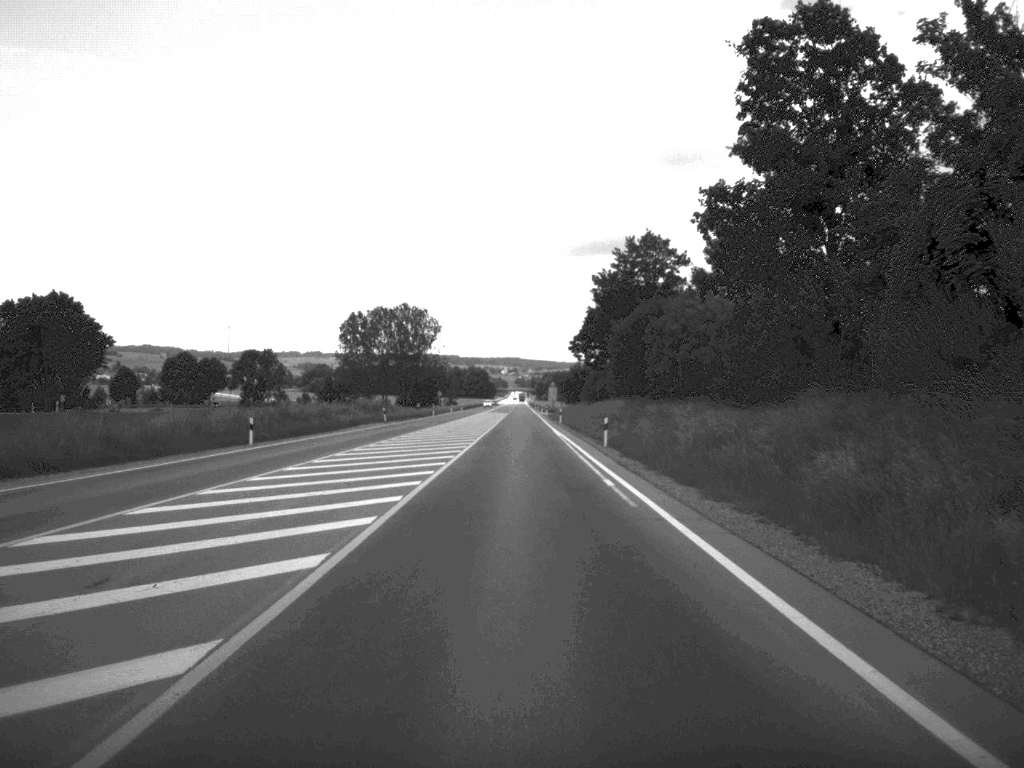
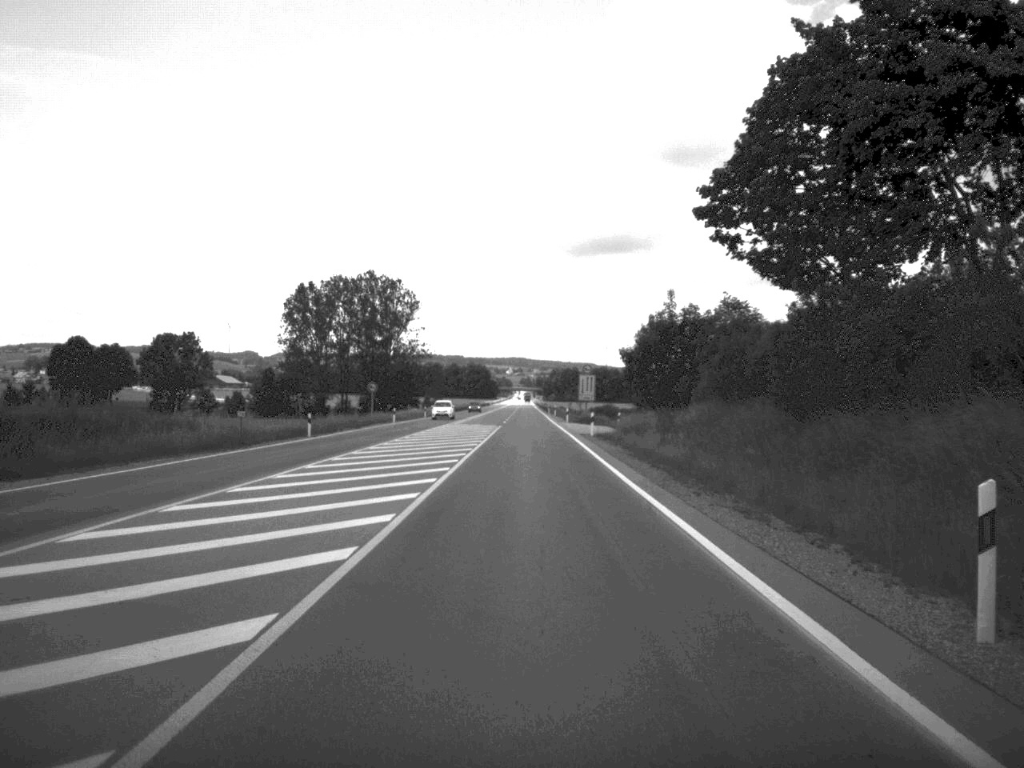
(-0.5, +88.1) m; -1°
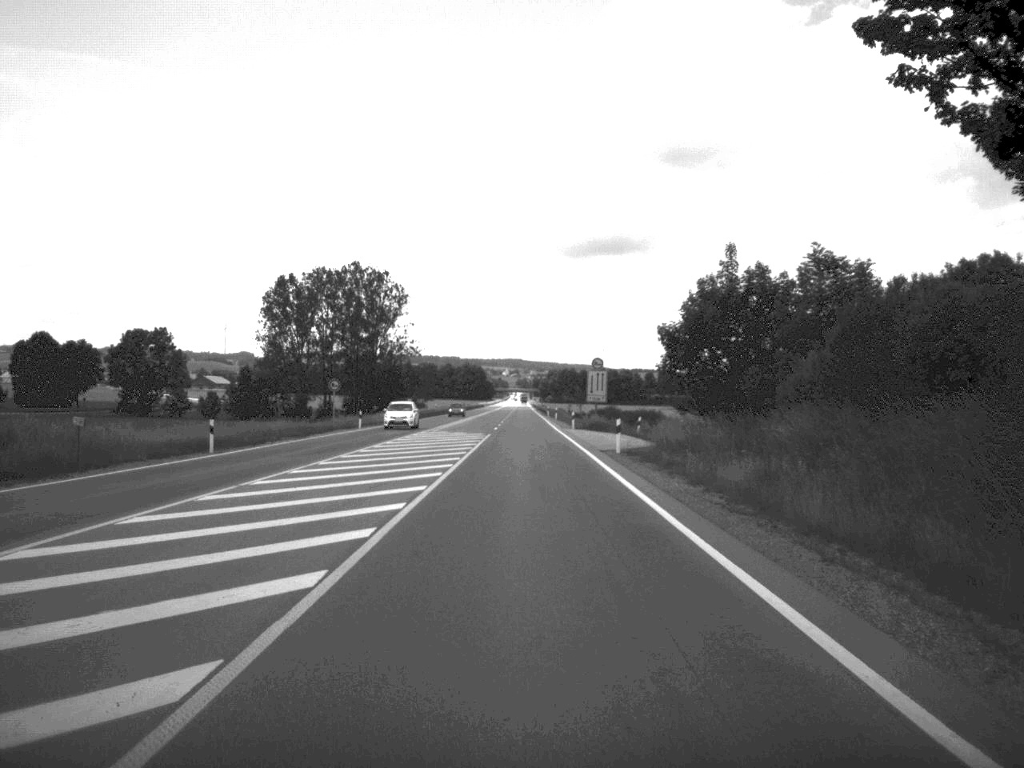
(0.0, +18.1) m; 0°
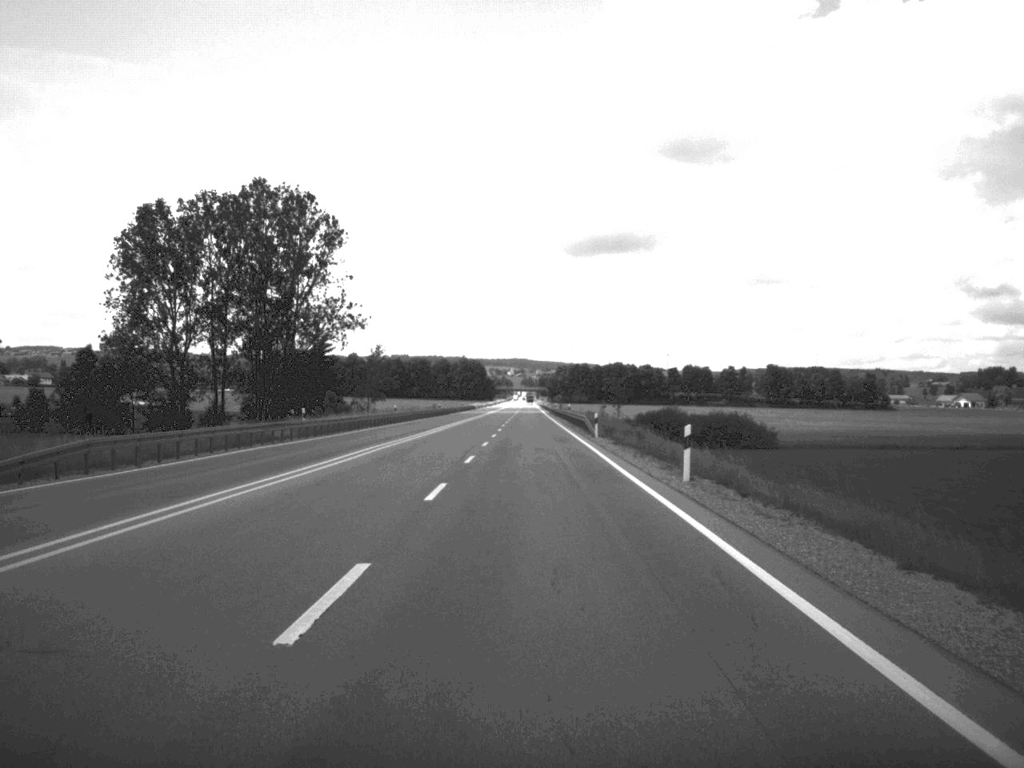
(-0.4, +91.0) m; -1°
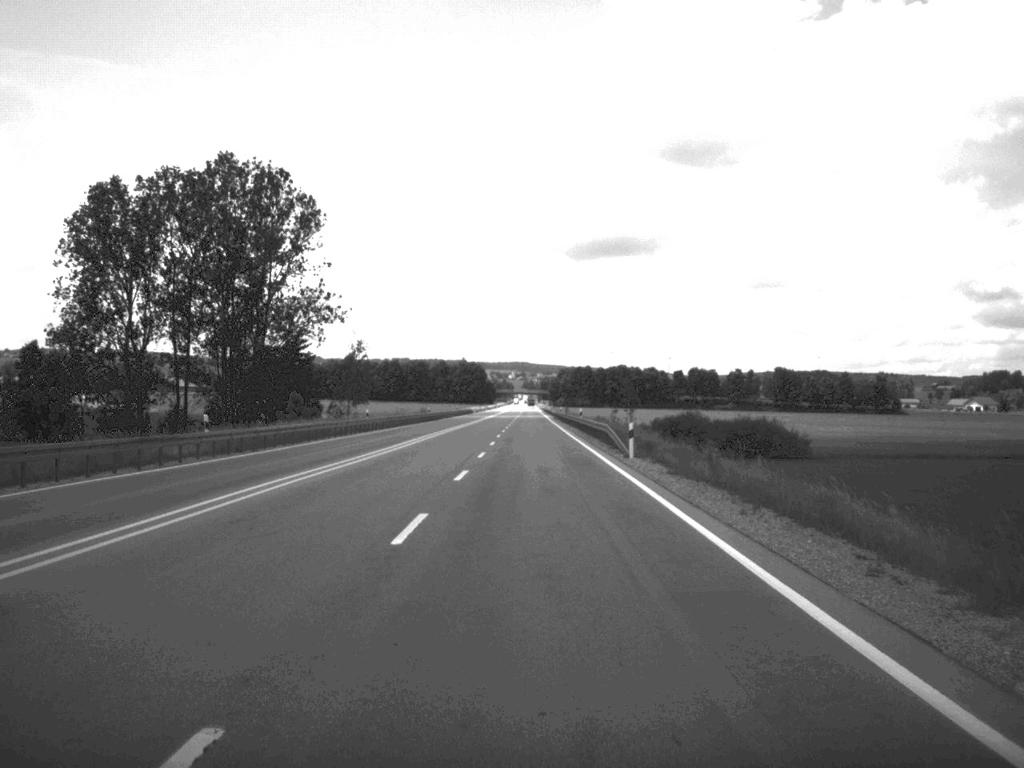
(0.0, +17.8) m; 0°
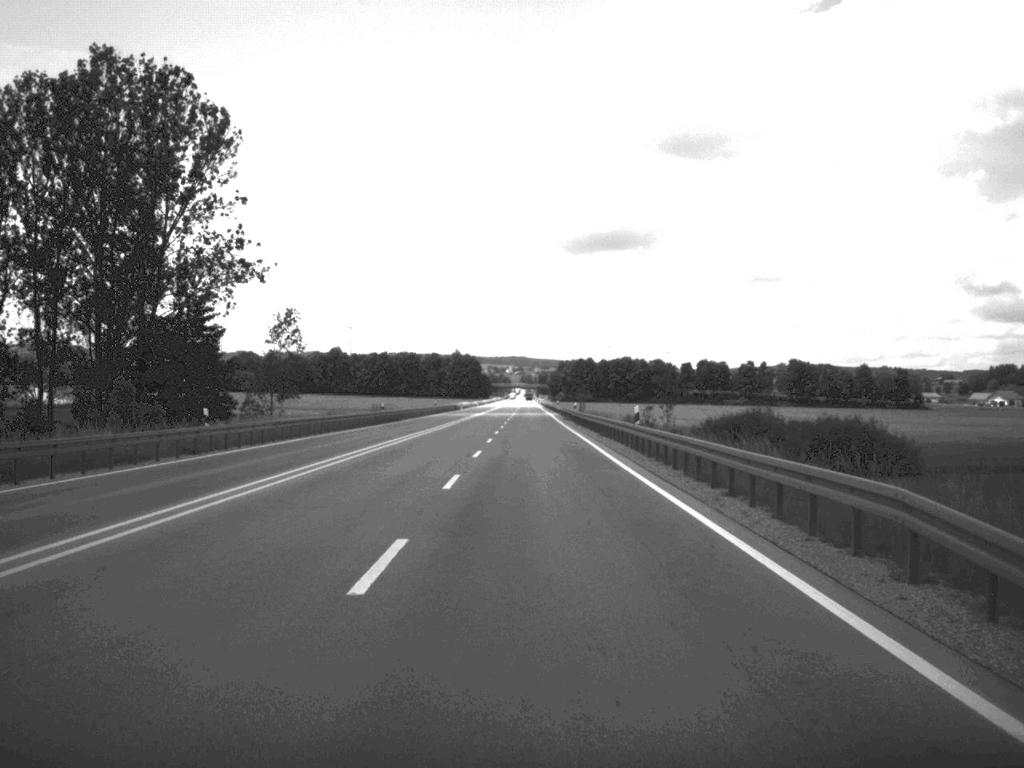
(0.0, +39.8) m; 0°
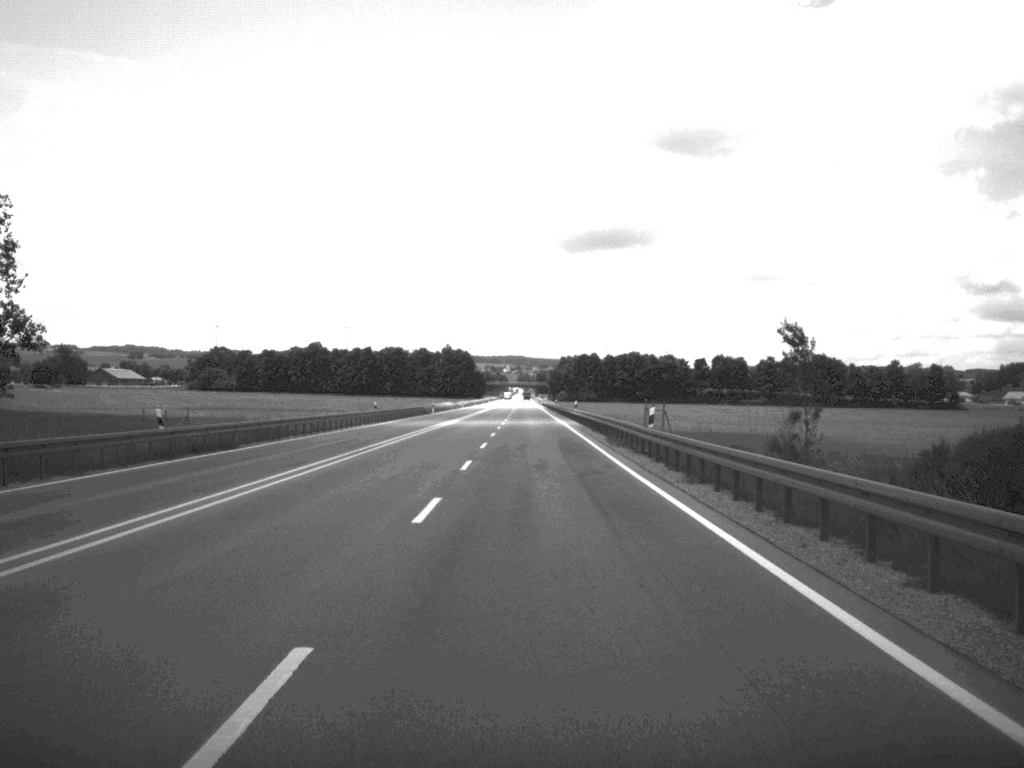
(0.0, +53.8) m; 0°
